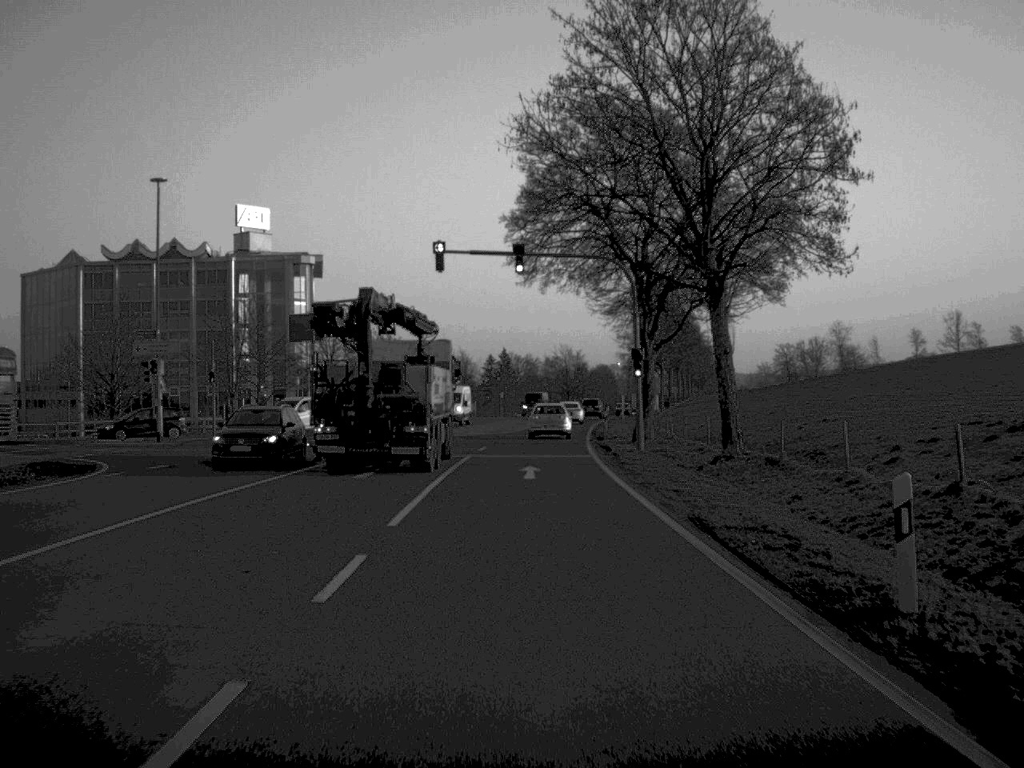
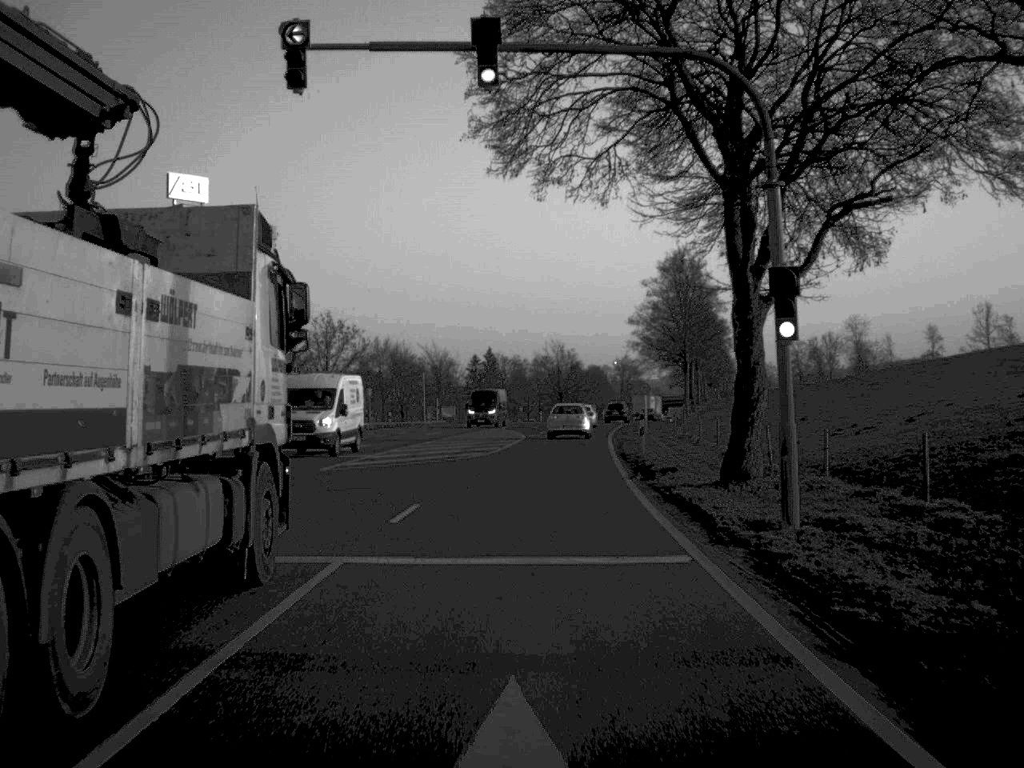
(+0.1, +23.7) m; +1°
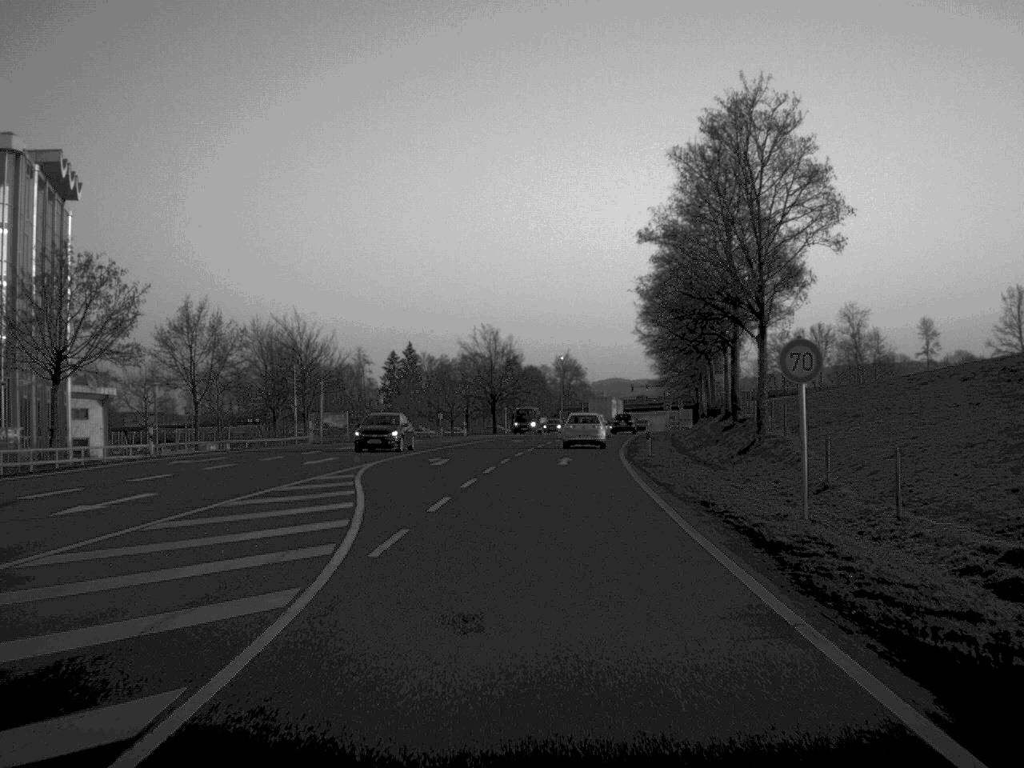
(+1.1, +44.5) m; +3°
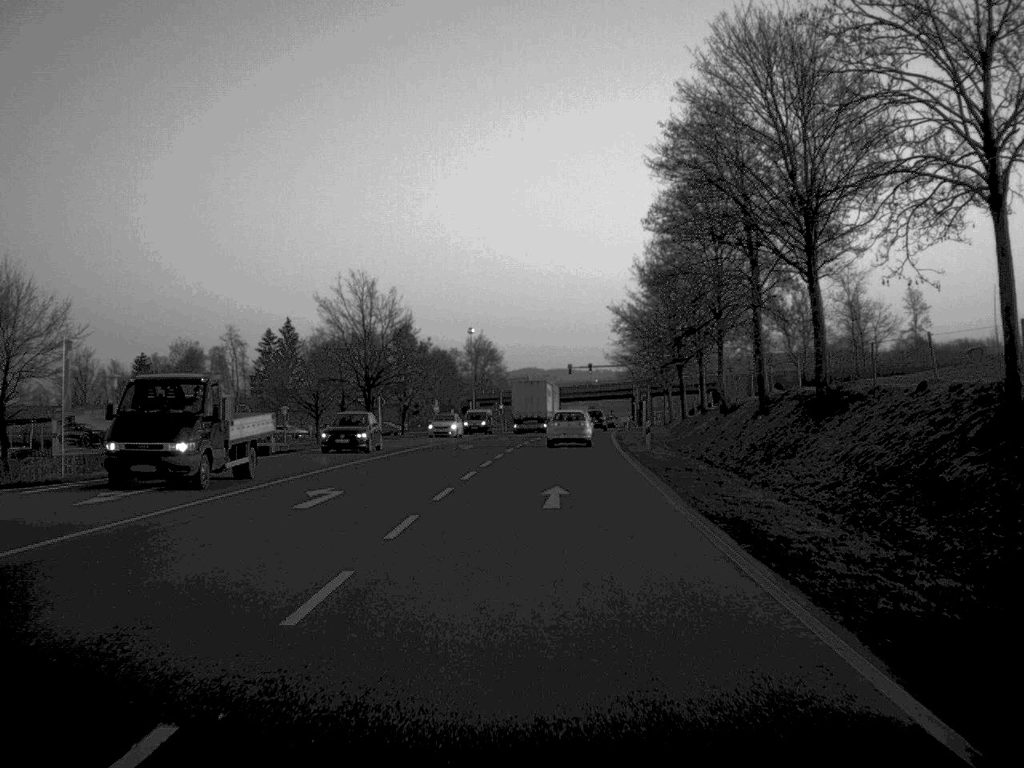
(+1.5, +46.2) m; +4°
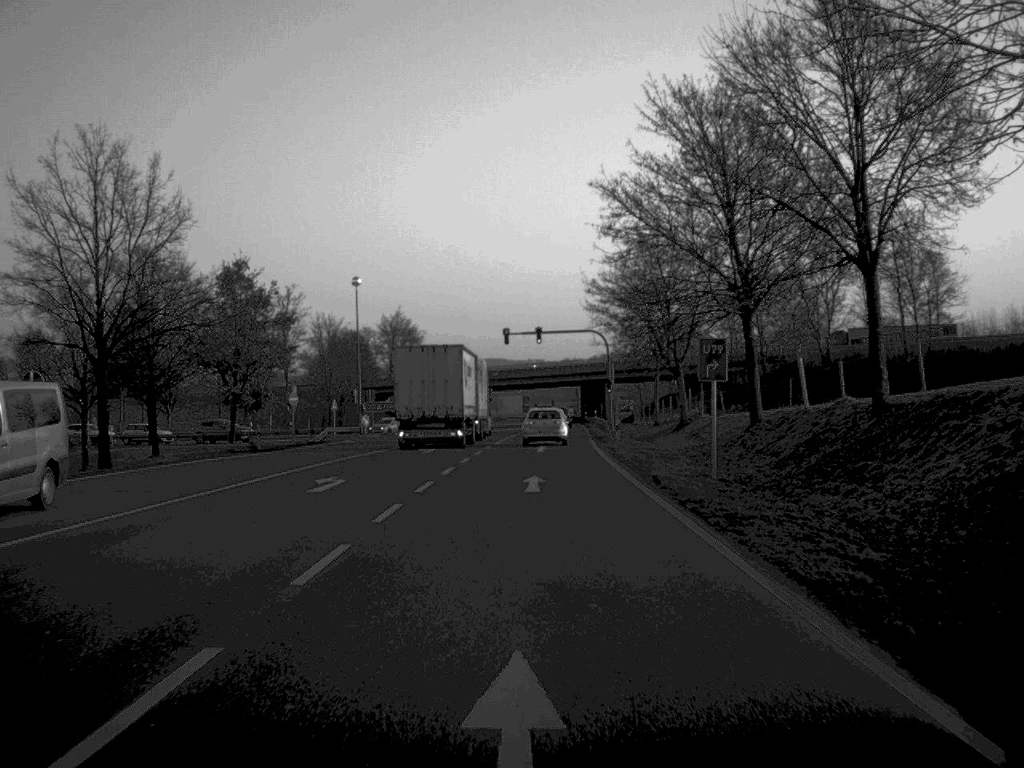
(+1.3, +45.6) m; +3°
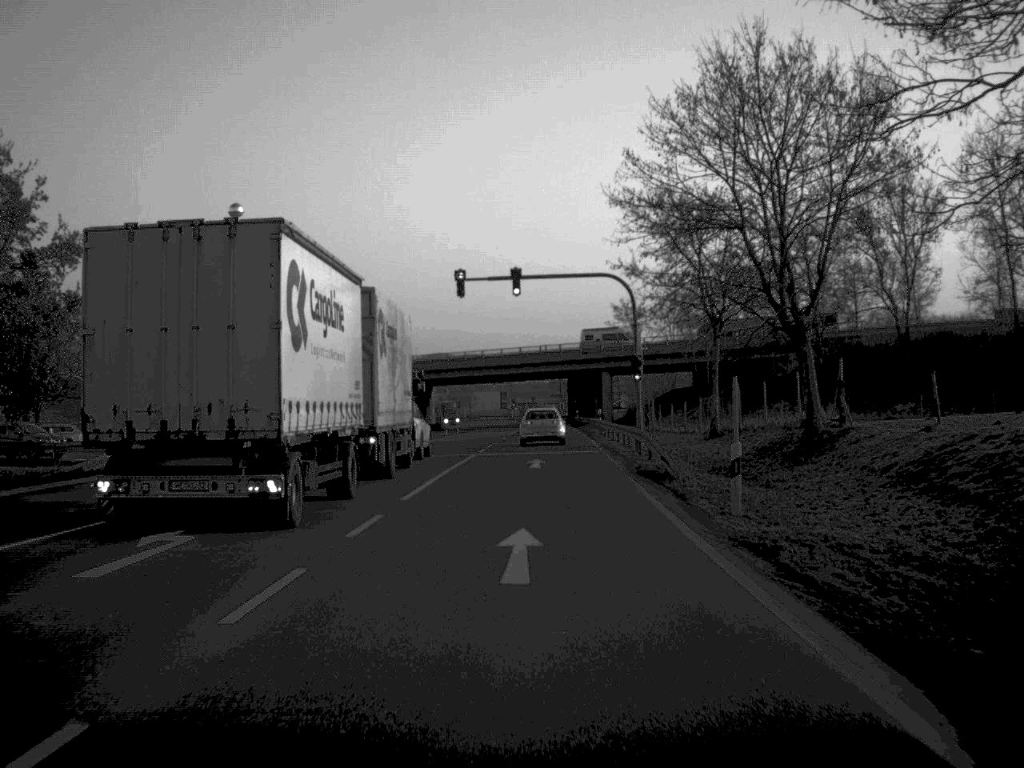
(+0.3, +31.8) m; +1°
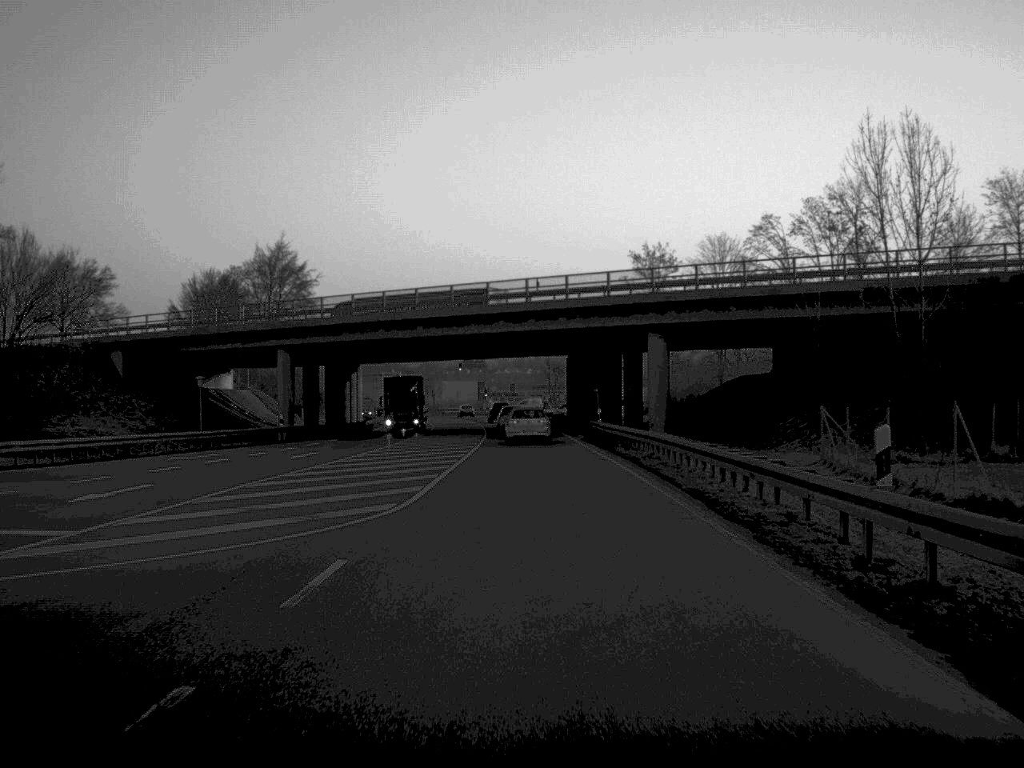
(+0.6, +55.6) m; +1°
